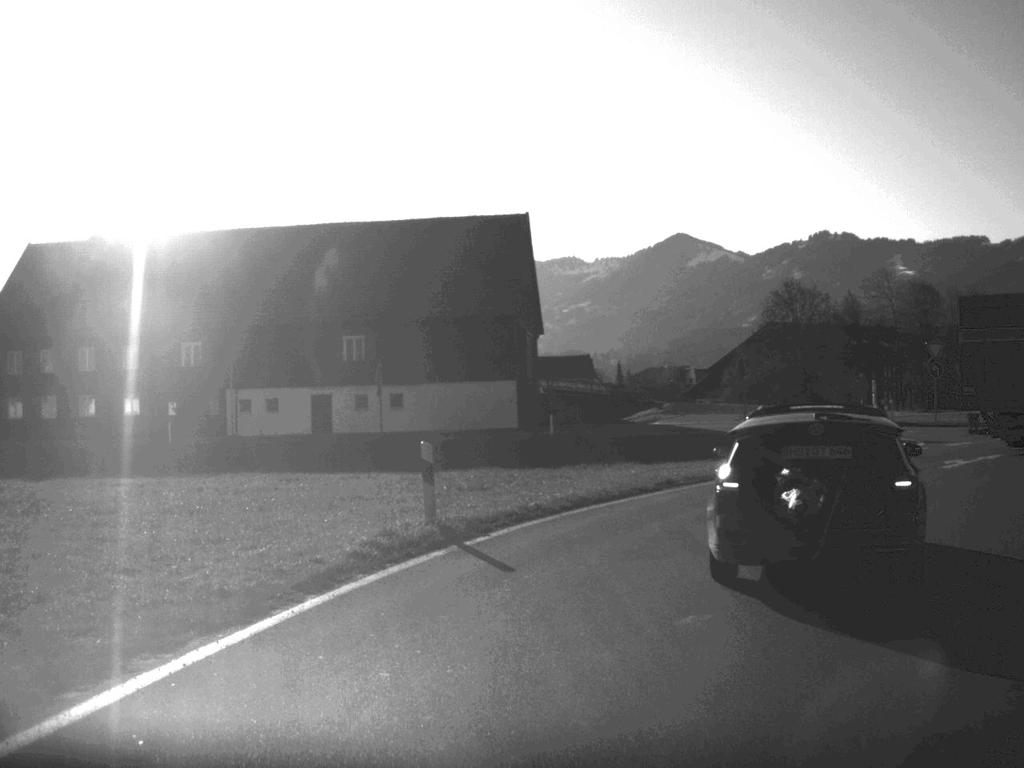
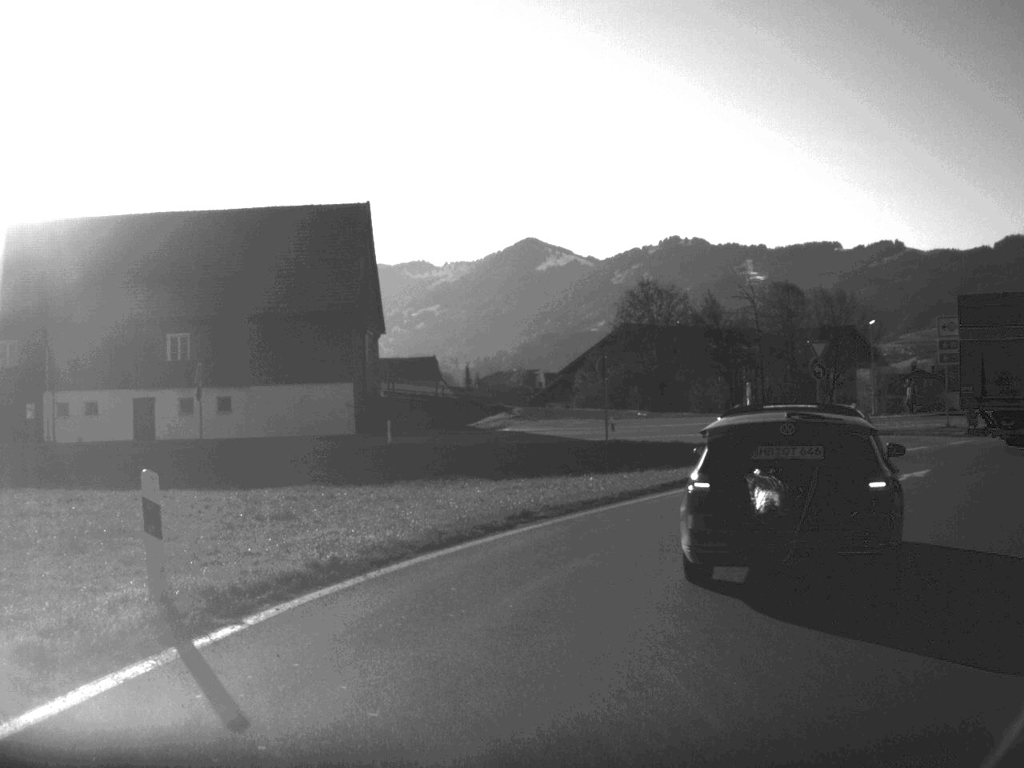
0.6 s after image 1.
(+0.3, +5.3) m; +7°
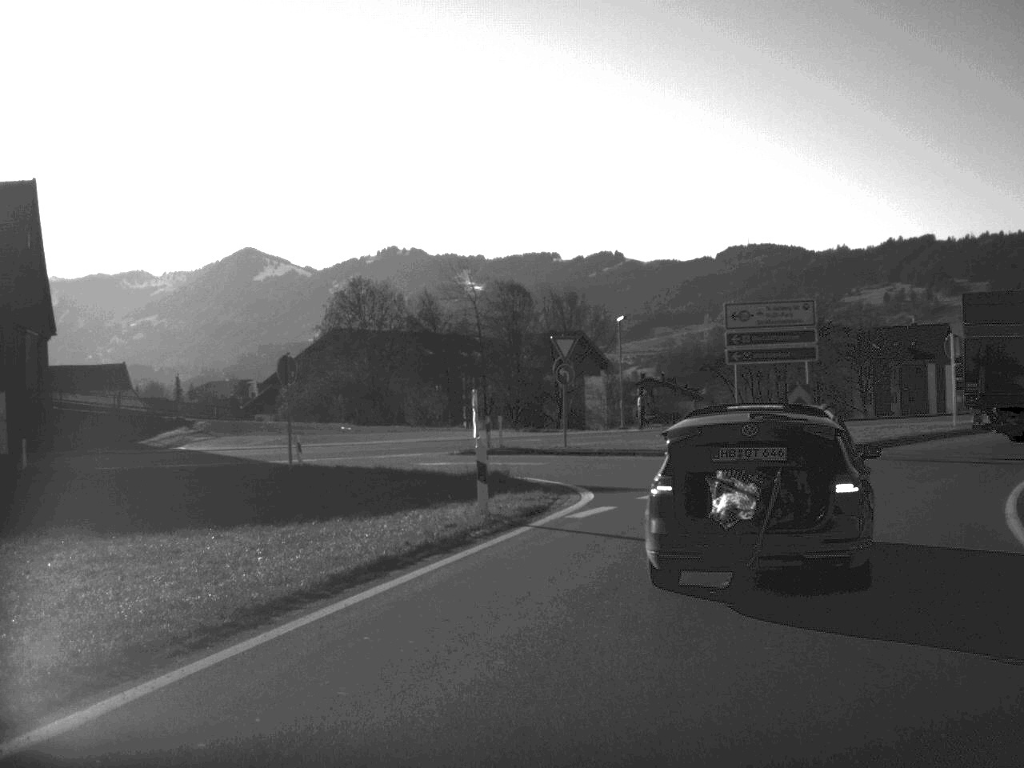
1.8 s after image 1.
(+1.1, +9.7) m; +13°
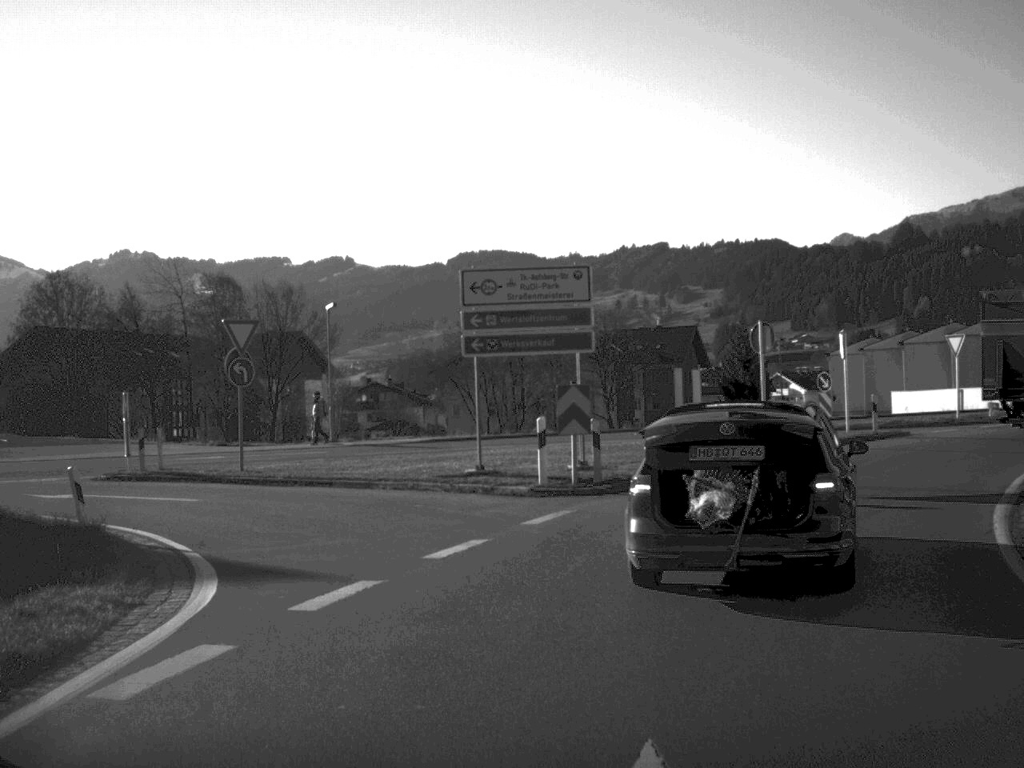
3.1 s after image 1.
(+1.0, +9.6) m; +12°
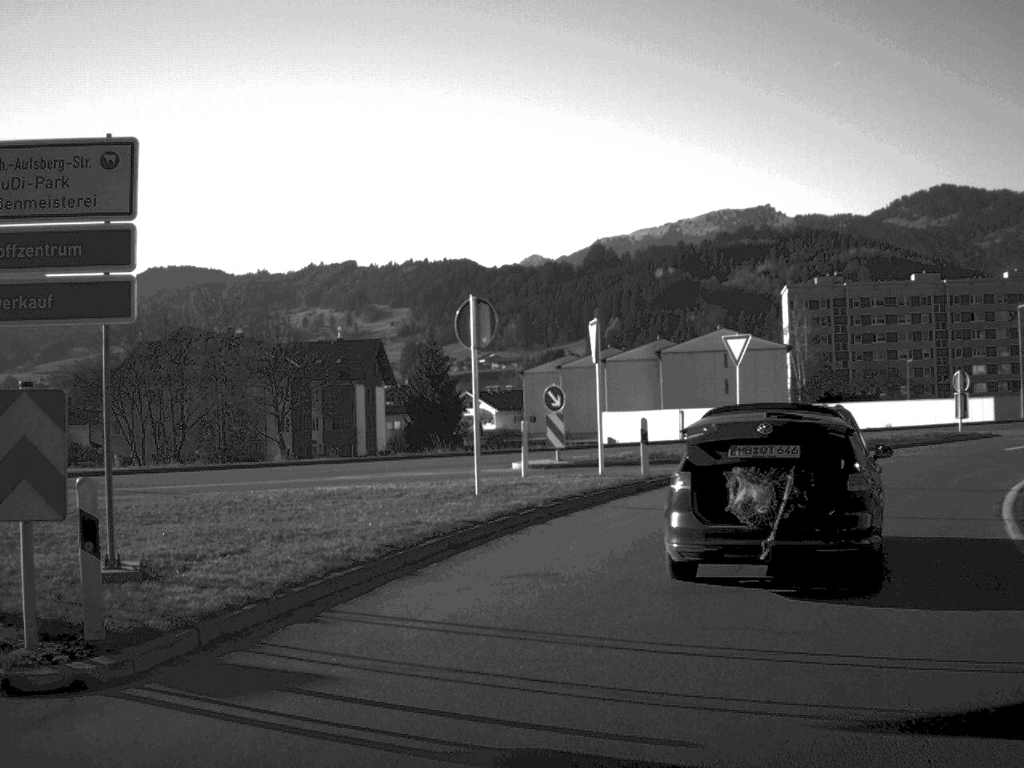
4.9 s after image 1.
(+1.4, +11.9) m; +14°
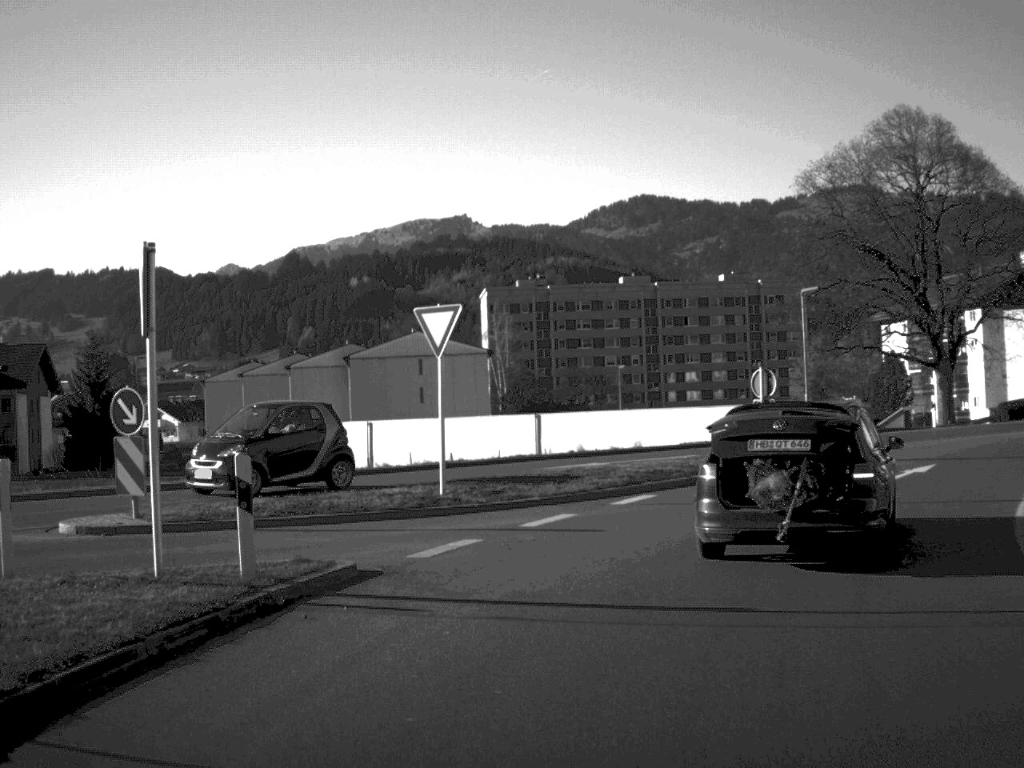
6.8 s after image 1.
(+1.4, +11.8) m; +14°
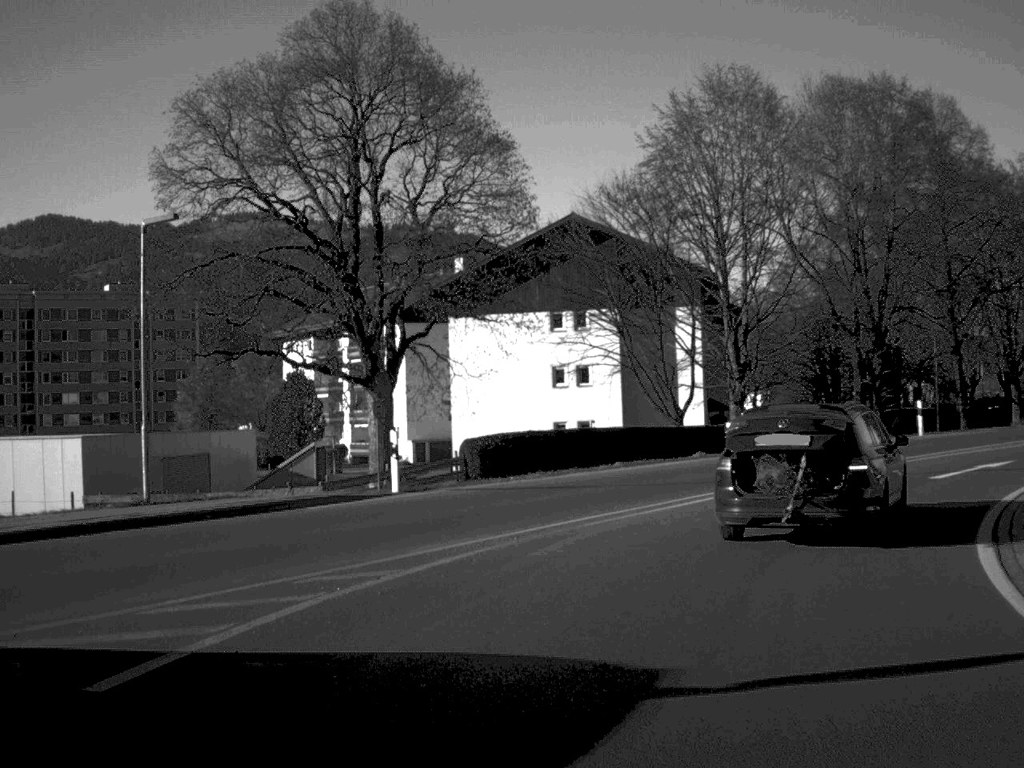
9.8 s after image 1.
(+4.5, +19.5) m; +27°
